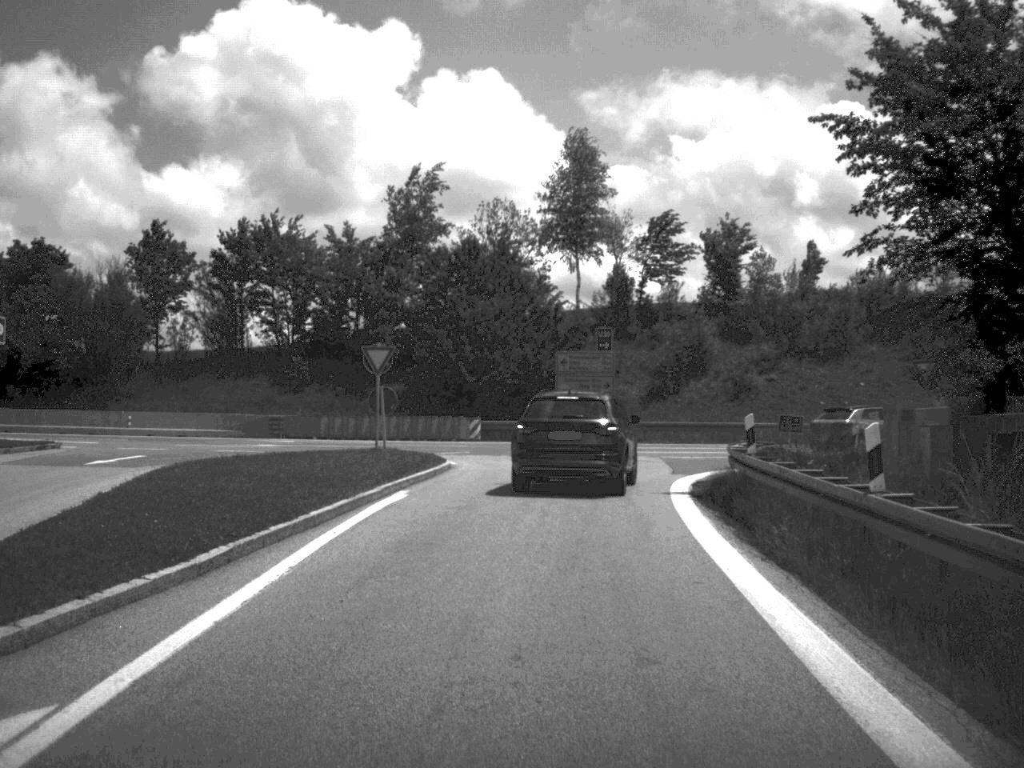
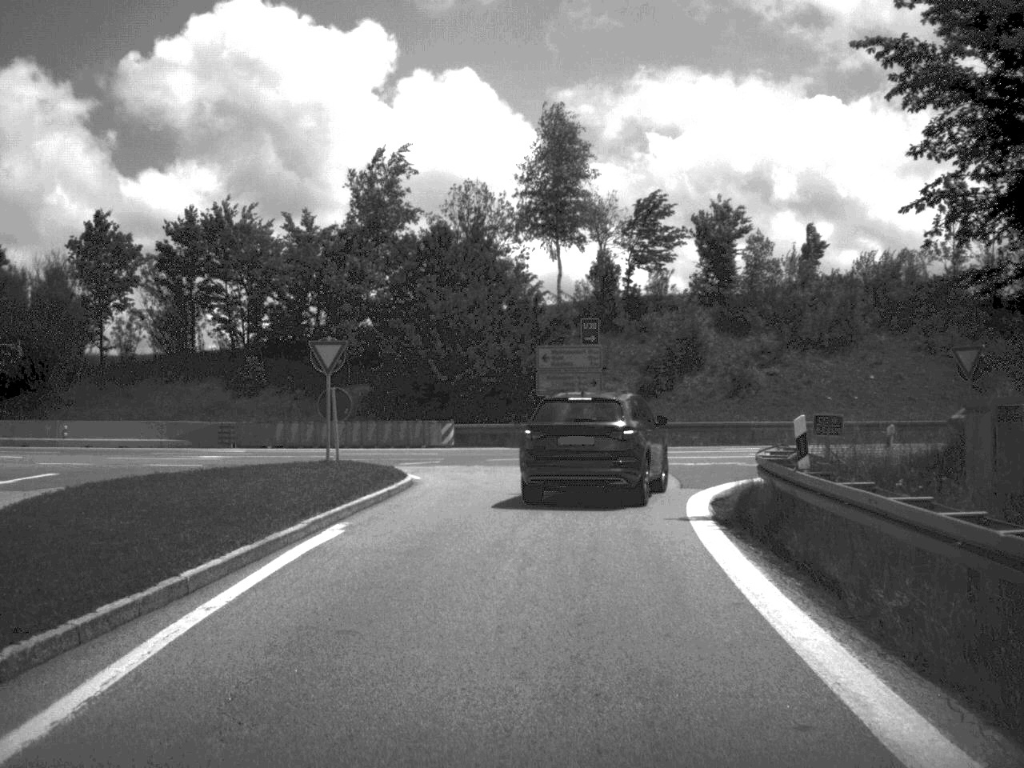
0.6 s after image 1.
(0.0, +4.8) m; +1°
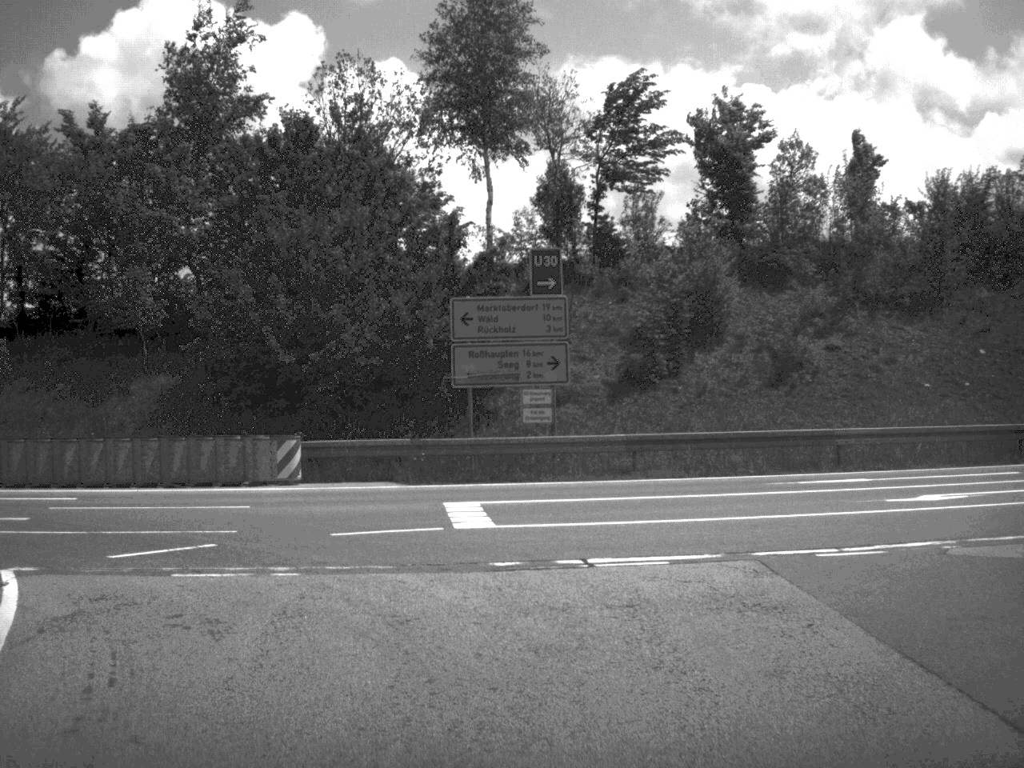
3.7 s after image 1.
(+0.3, +18.9) m; +3°
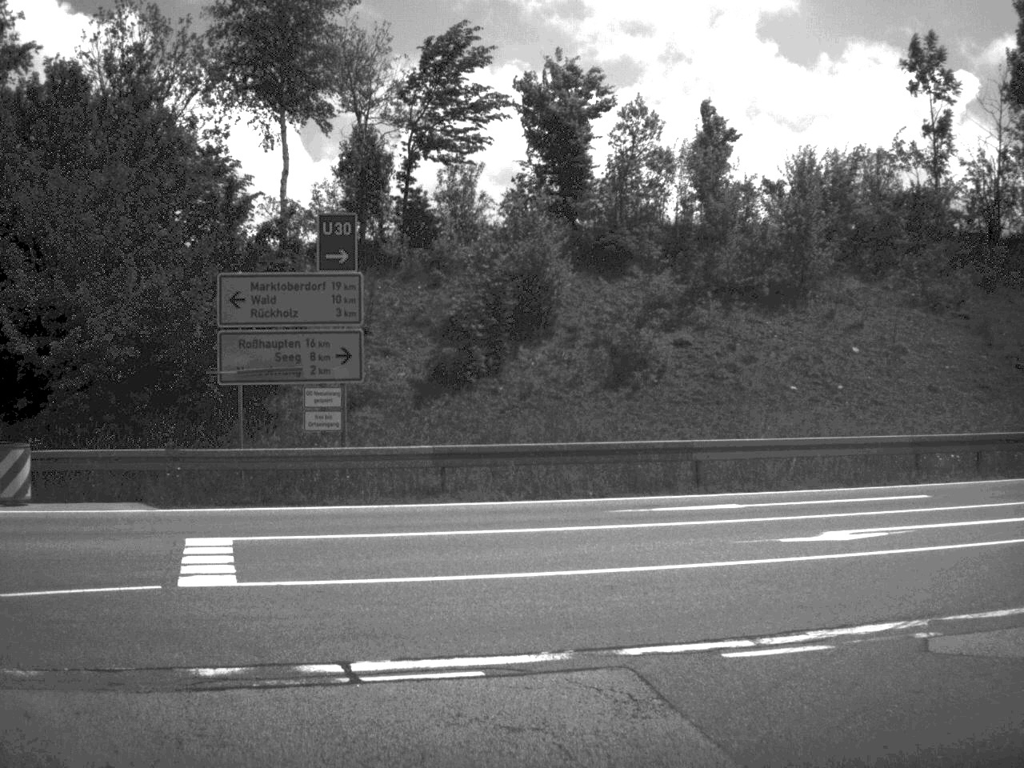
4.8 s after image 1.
(+0.3, +4.7) m; +8°
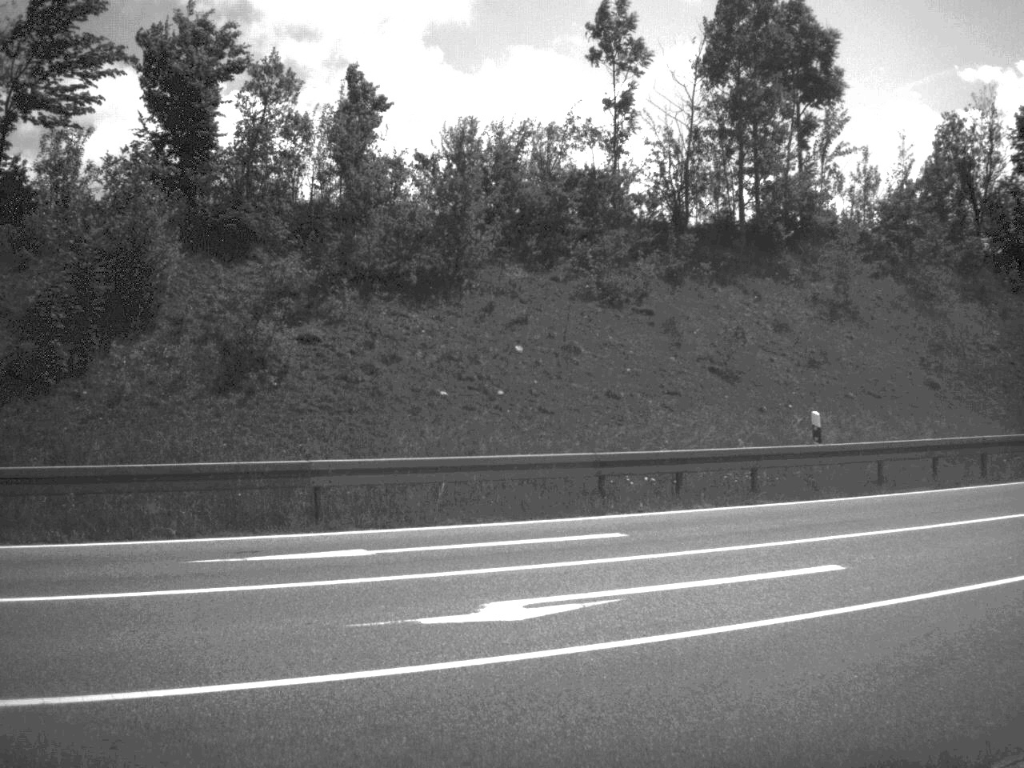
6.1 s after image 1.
(+0.5, +4.5) m; +16°
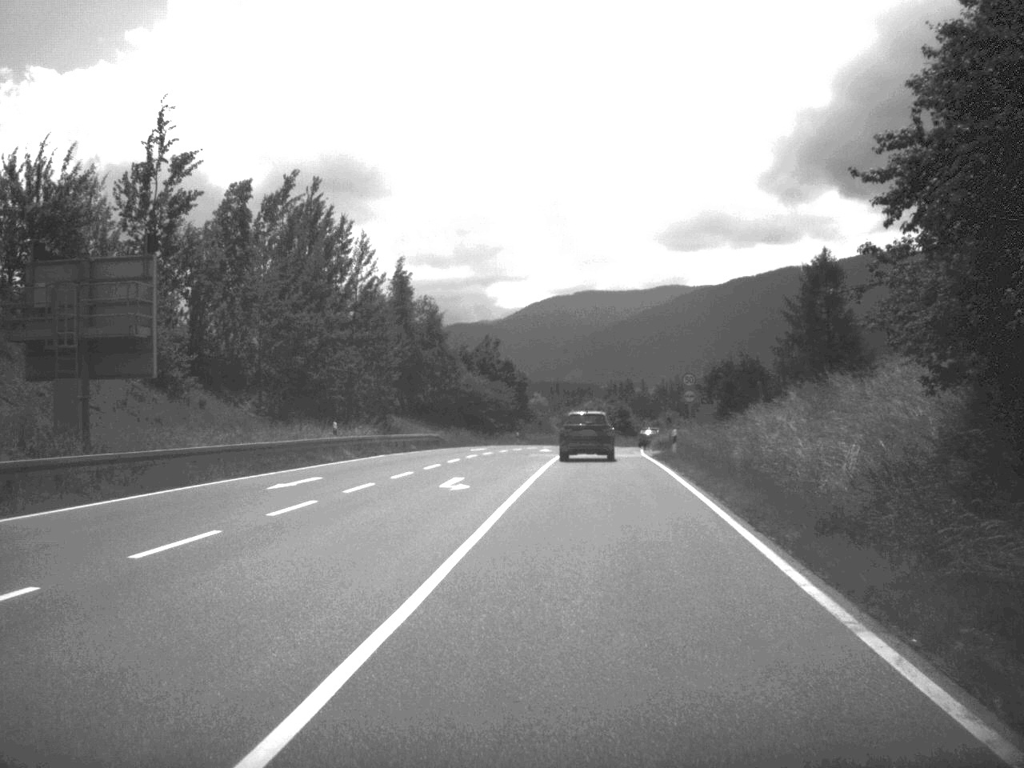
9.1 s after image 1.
(+8.3, +12.2) m; +56°
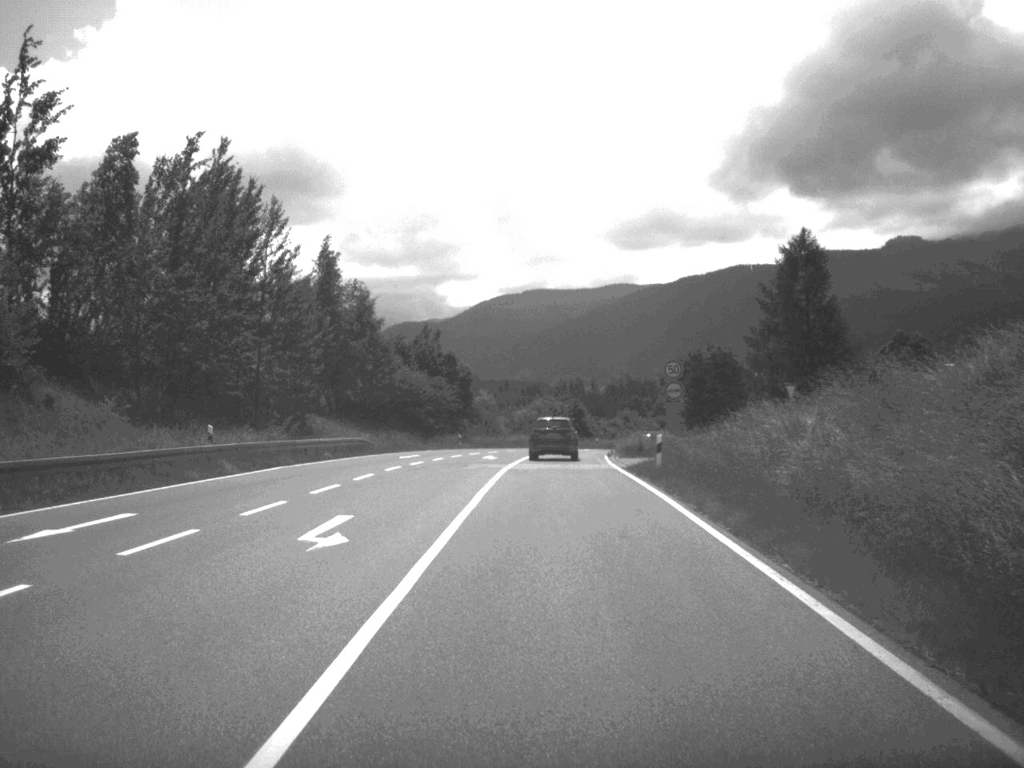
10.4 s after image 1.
(+0.3, +10.9) m; +2°
